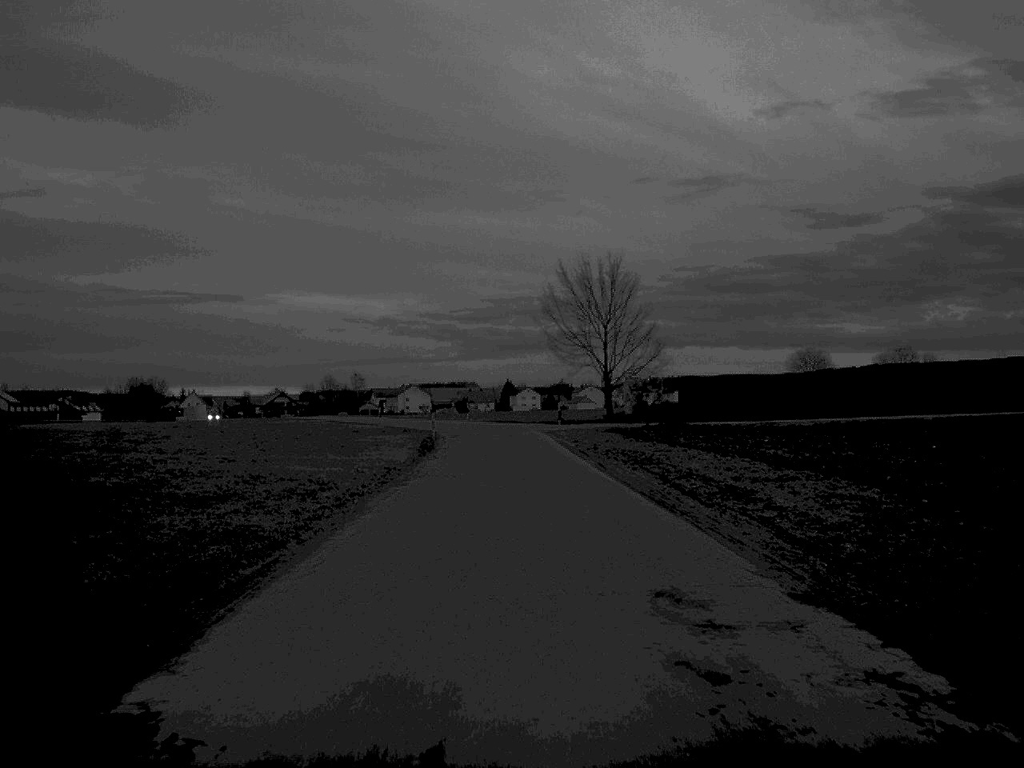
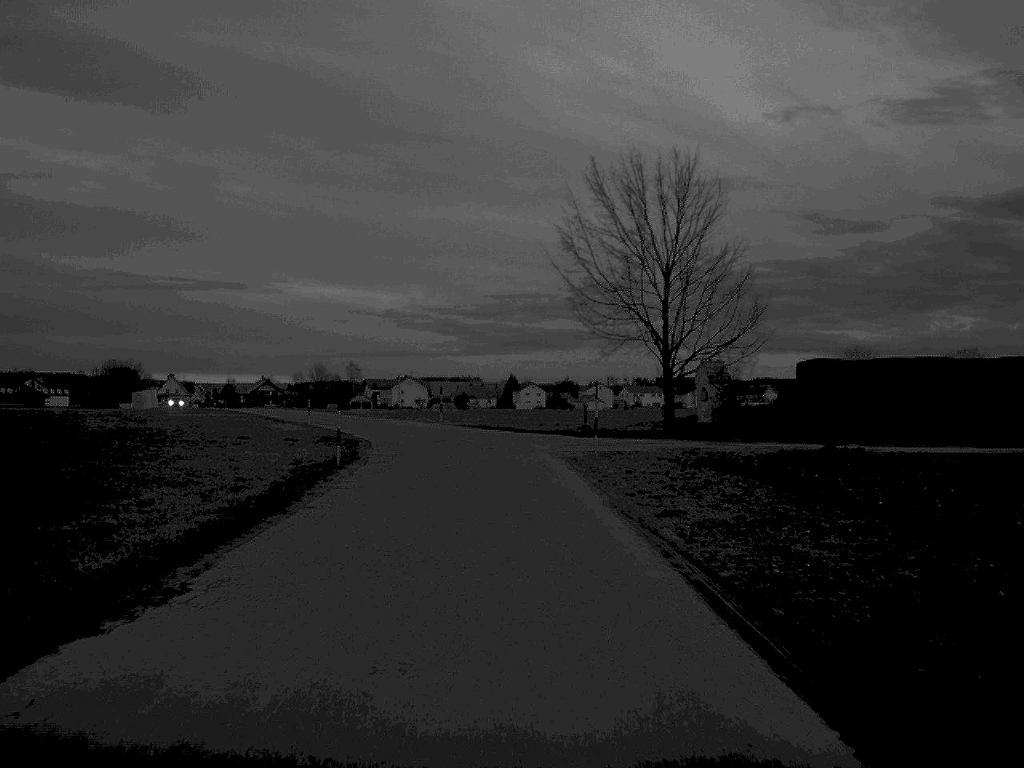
(+0.1, +30.3) m; 0°
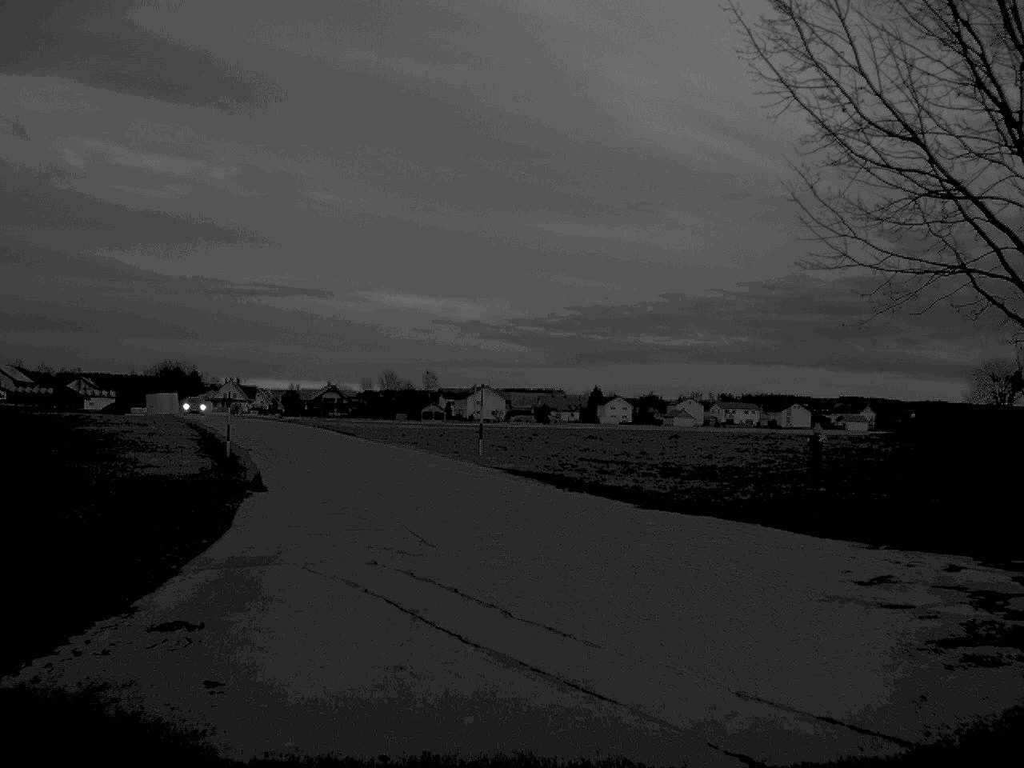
(-0.7, +28.4) m; -4°
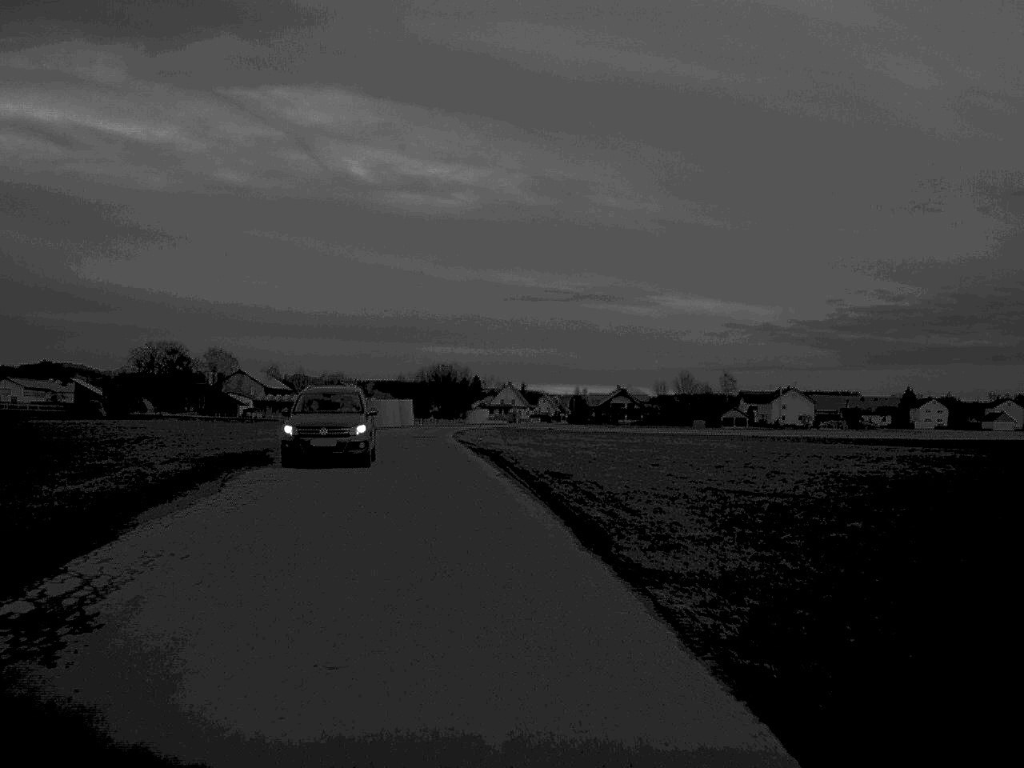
(-3.9, +35.2) m; -13°
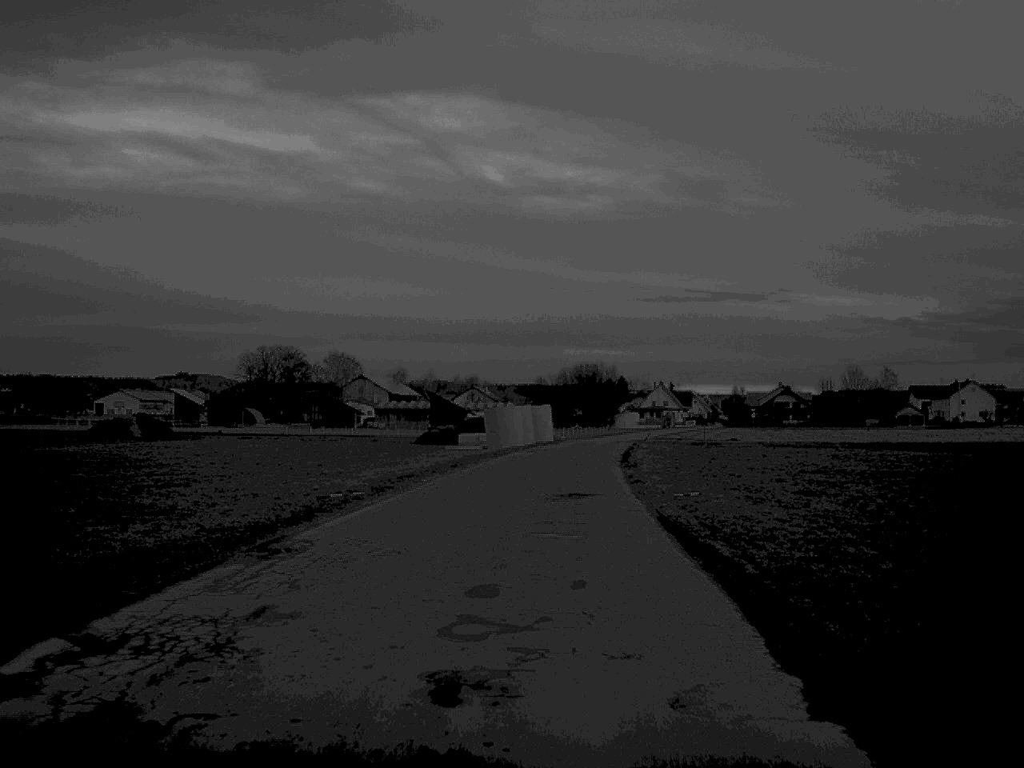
(-2.3, +31.7) m; -6°
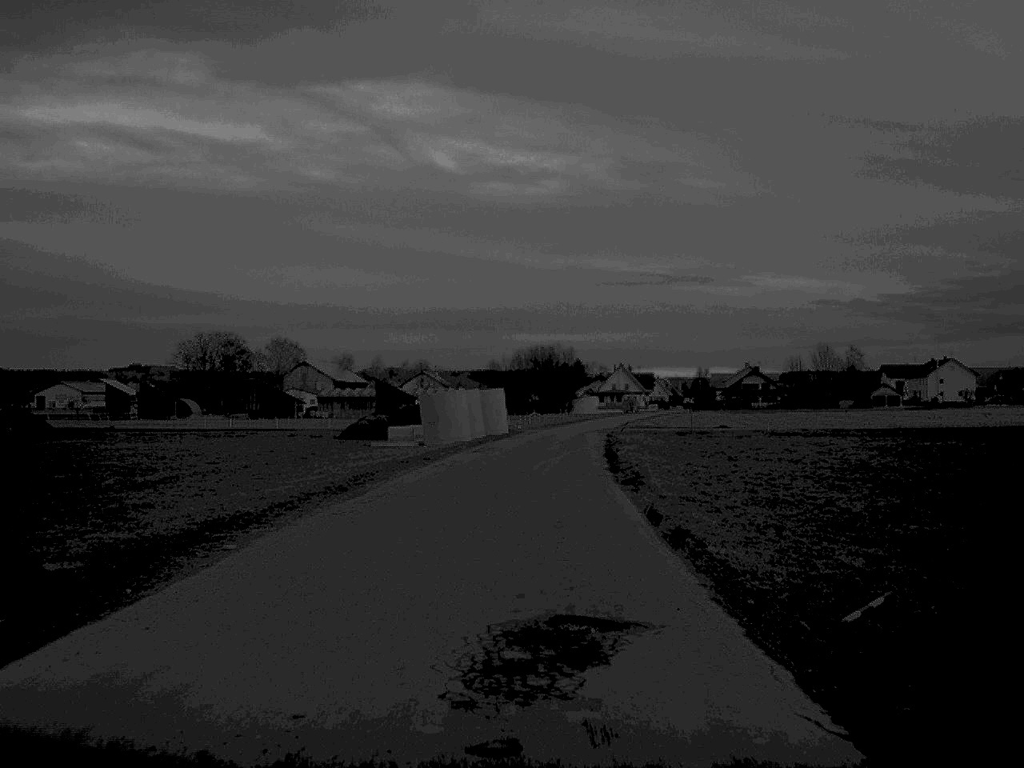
(+0.3, +16.4) m; +2°
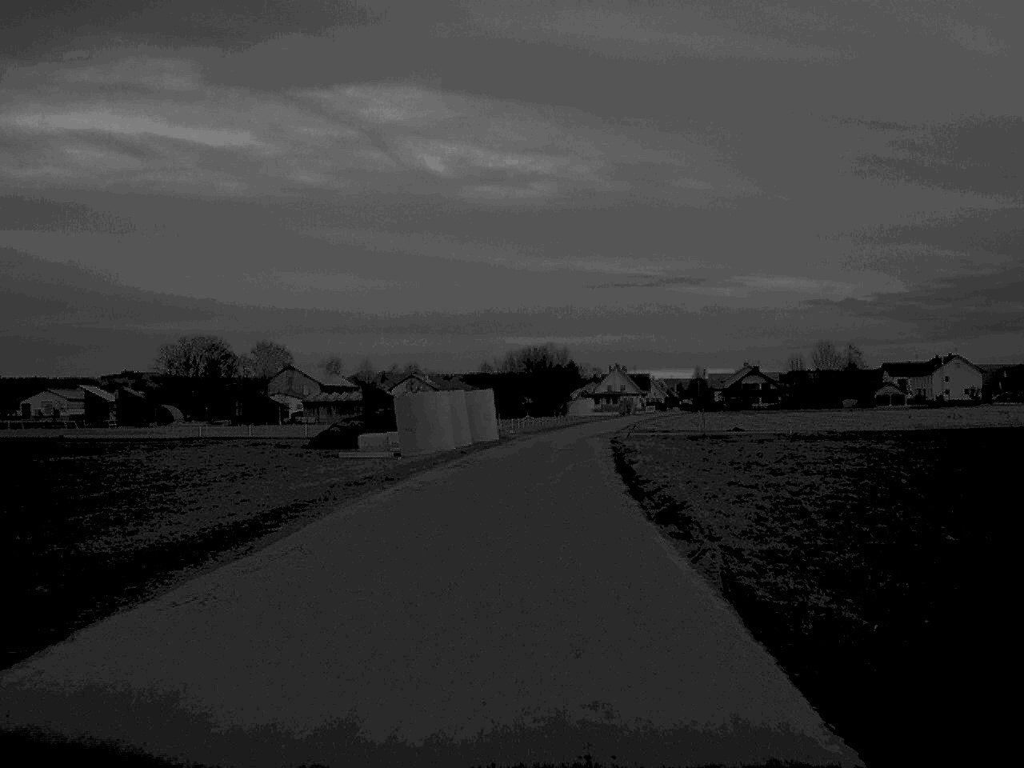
(0.0, +8.3) m; 0°
